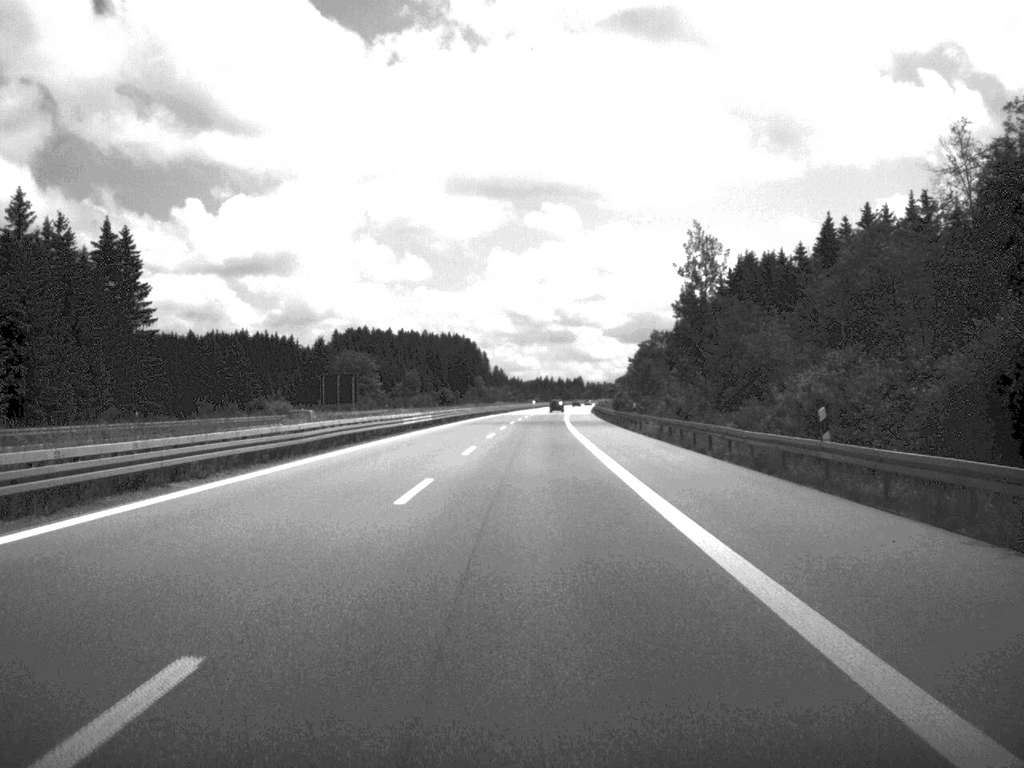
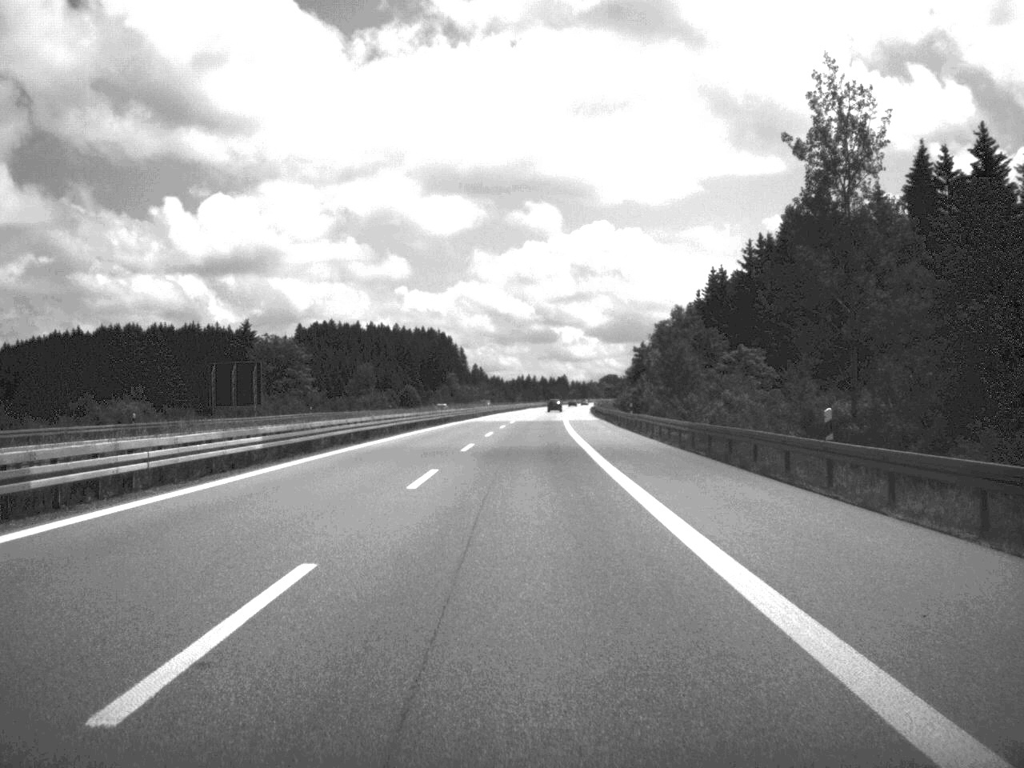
(+0.3, +48.0) m; +1°
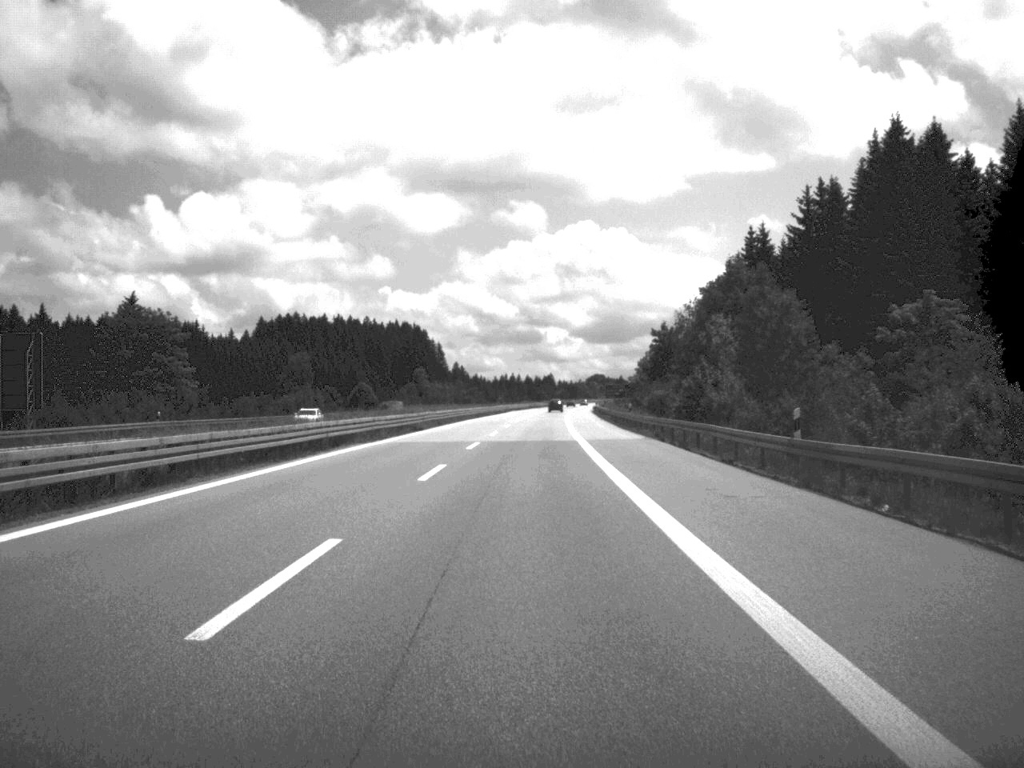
(+0.3, +47.9) m; +1°
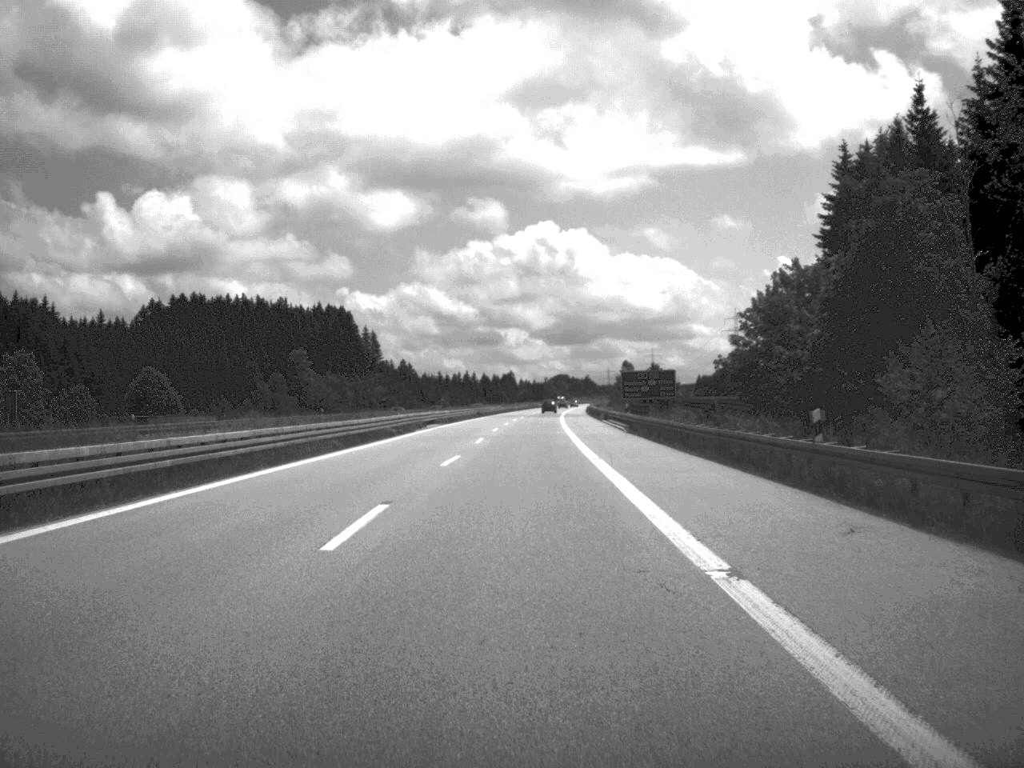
(+1.3, +97.8) m; +2°
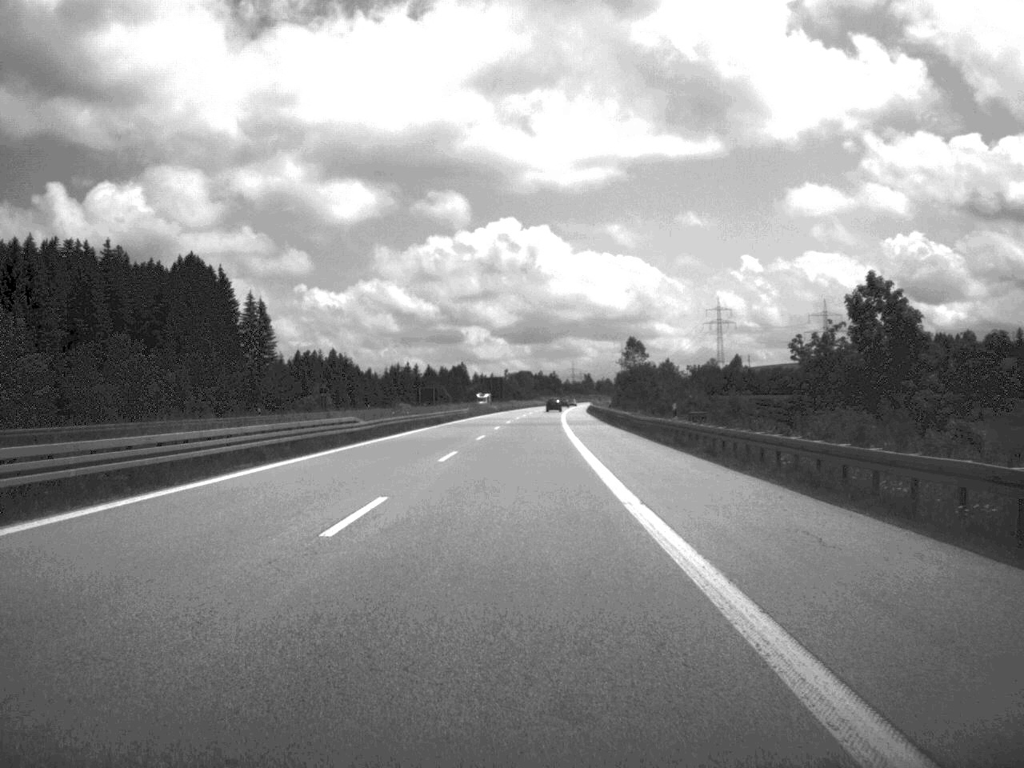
(+1.7, +123.6) m; +2°
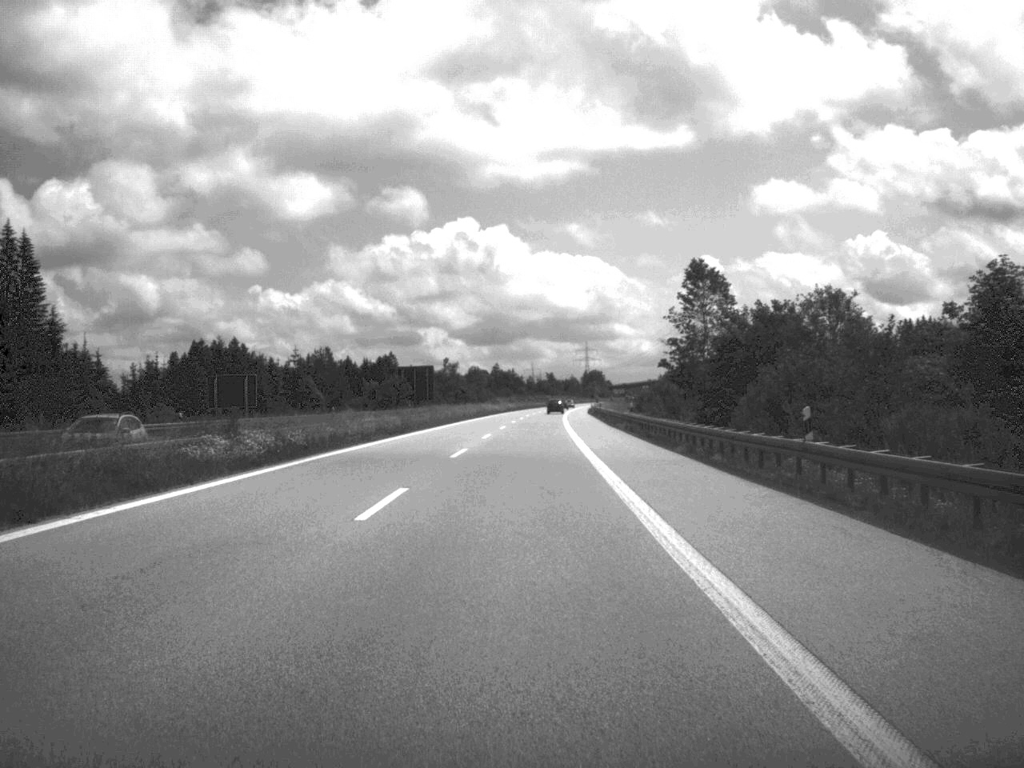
(+1.7, +121.5) m; +2°
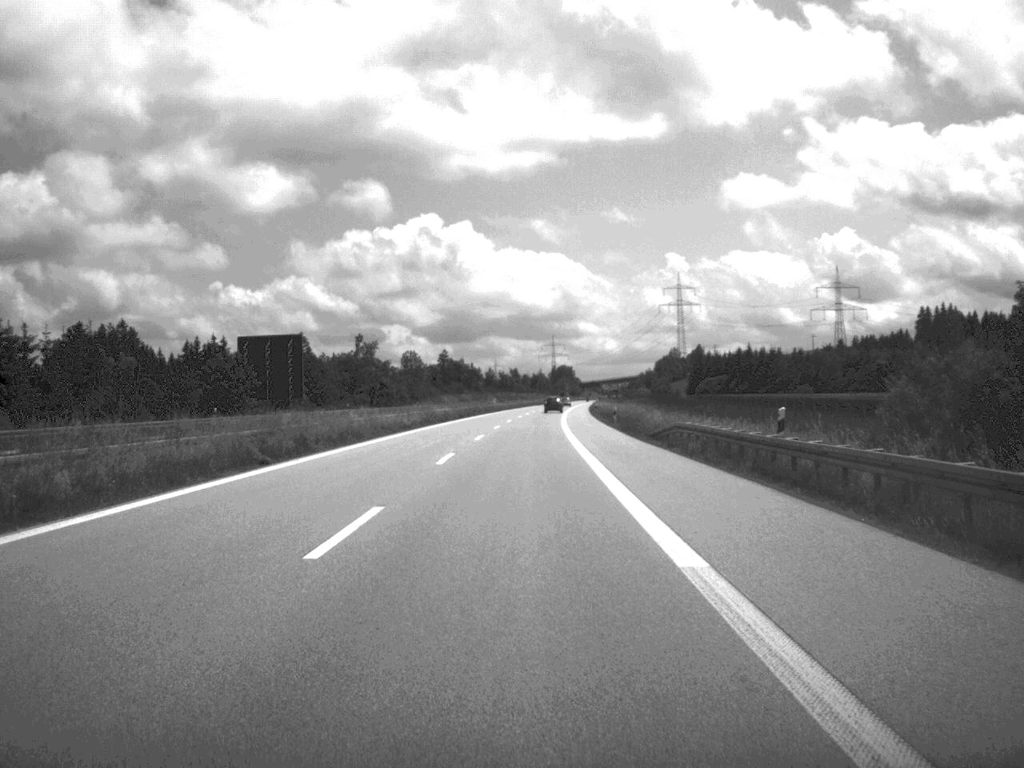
(+1.2, +92.6) m; +1°
